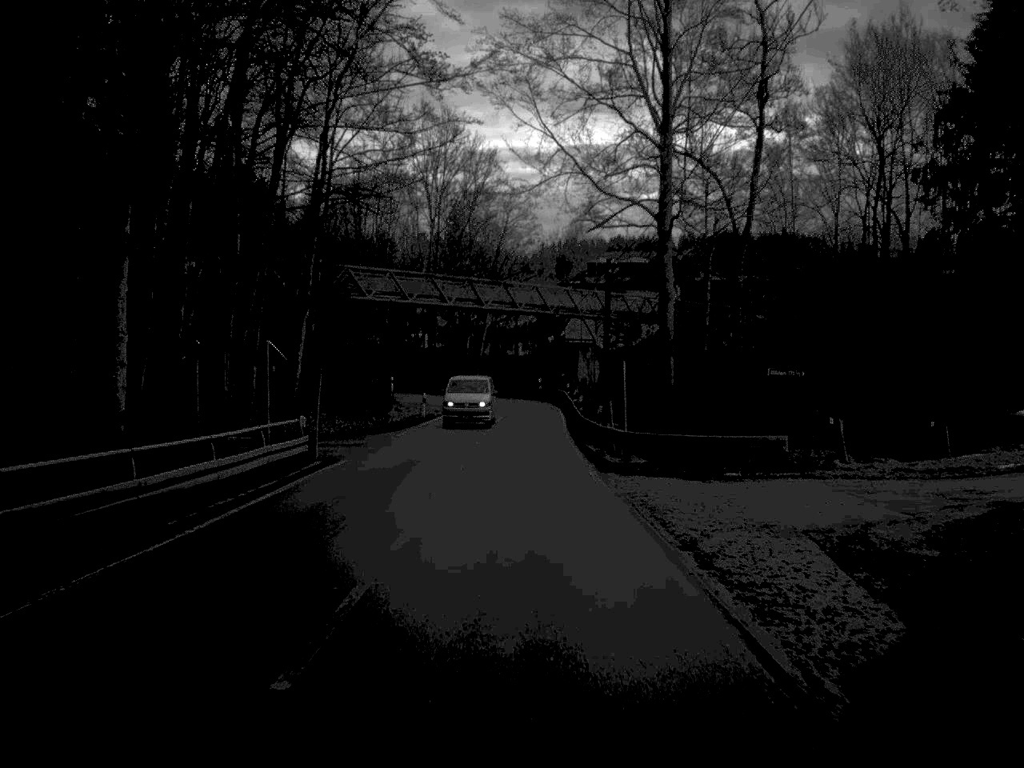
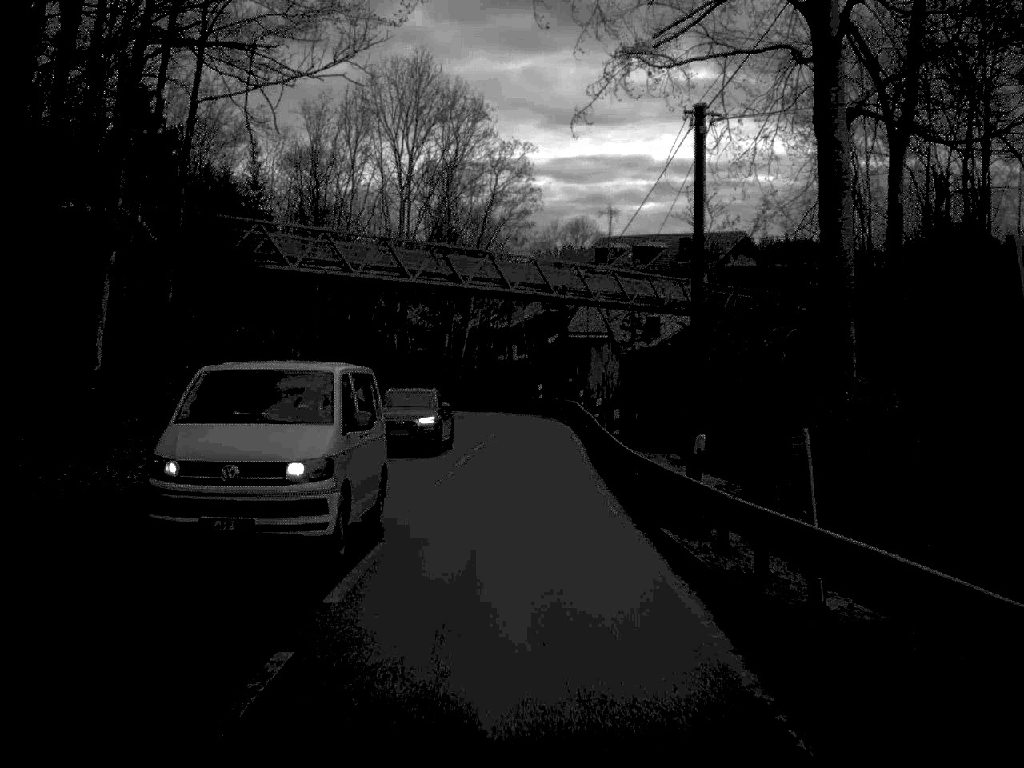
(0.0, +21.4) m; 0°
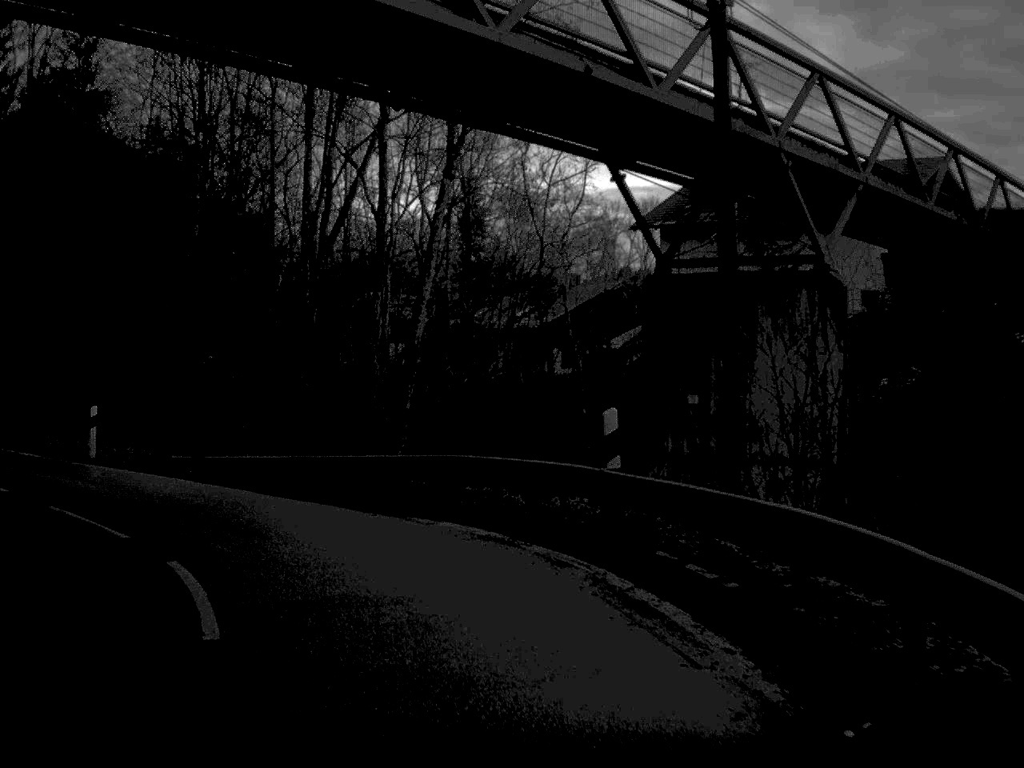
(+0.4, +43.5) m; -3°
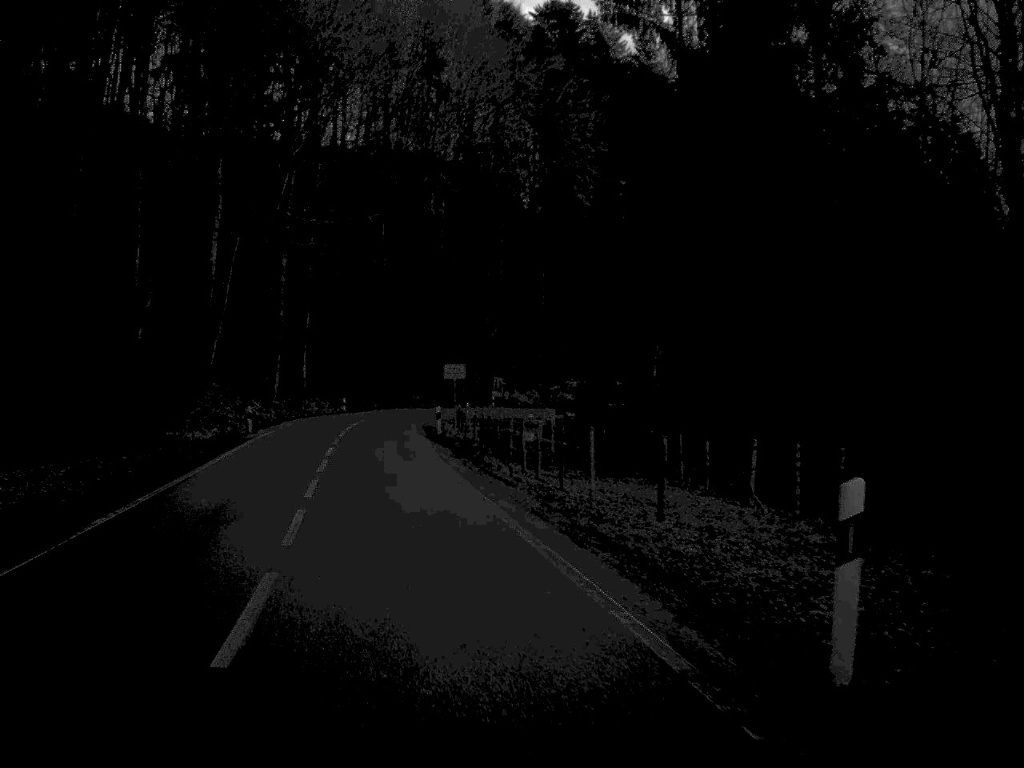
(-5.9, +19.1) m; -35°
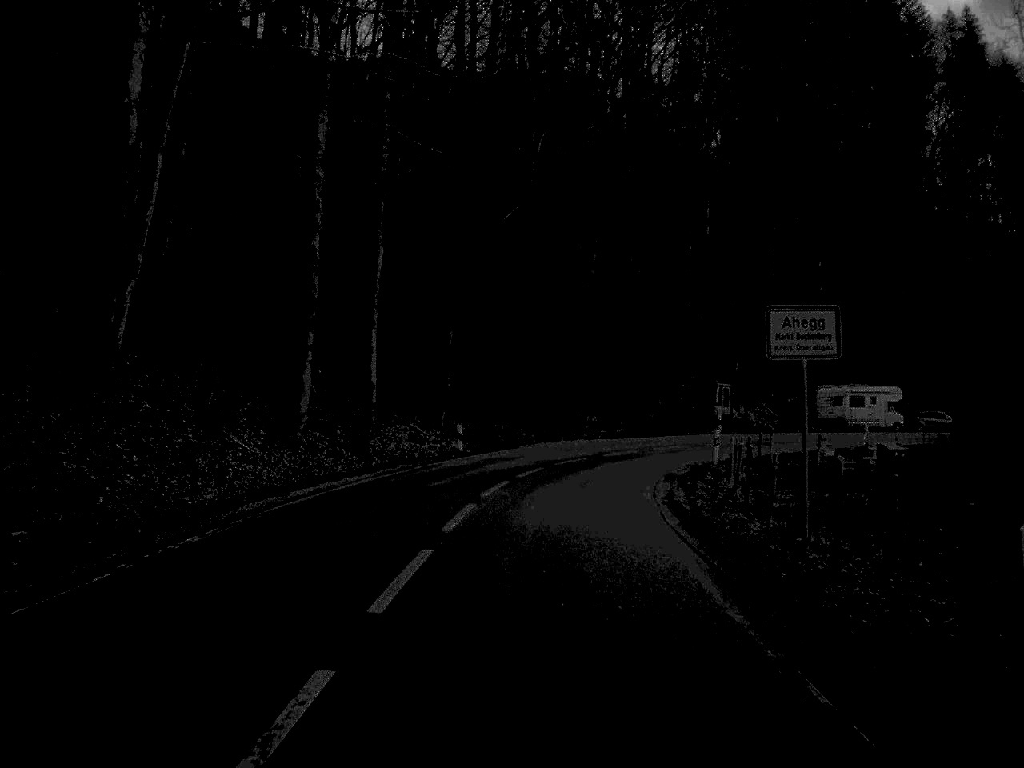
(-4.3, +40.5) m; -6°
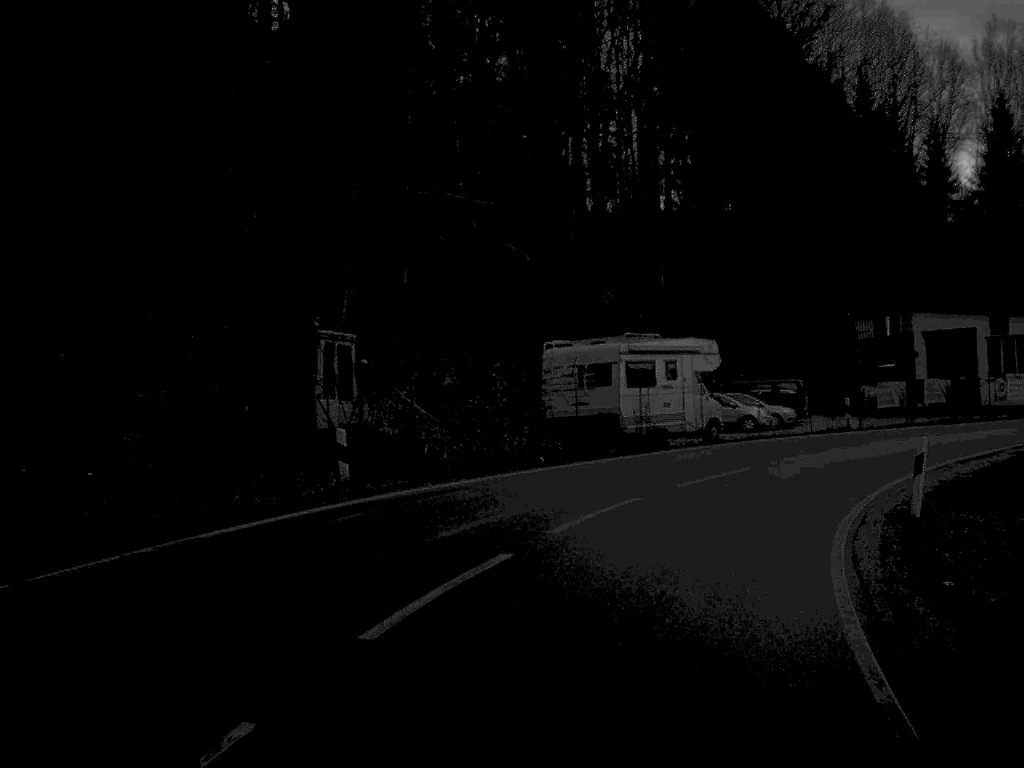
(+5.0, +42.7) m; +21°
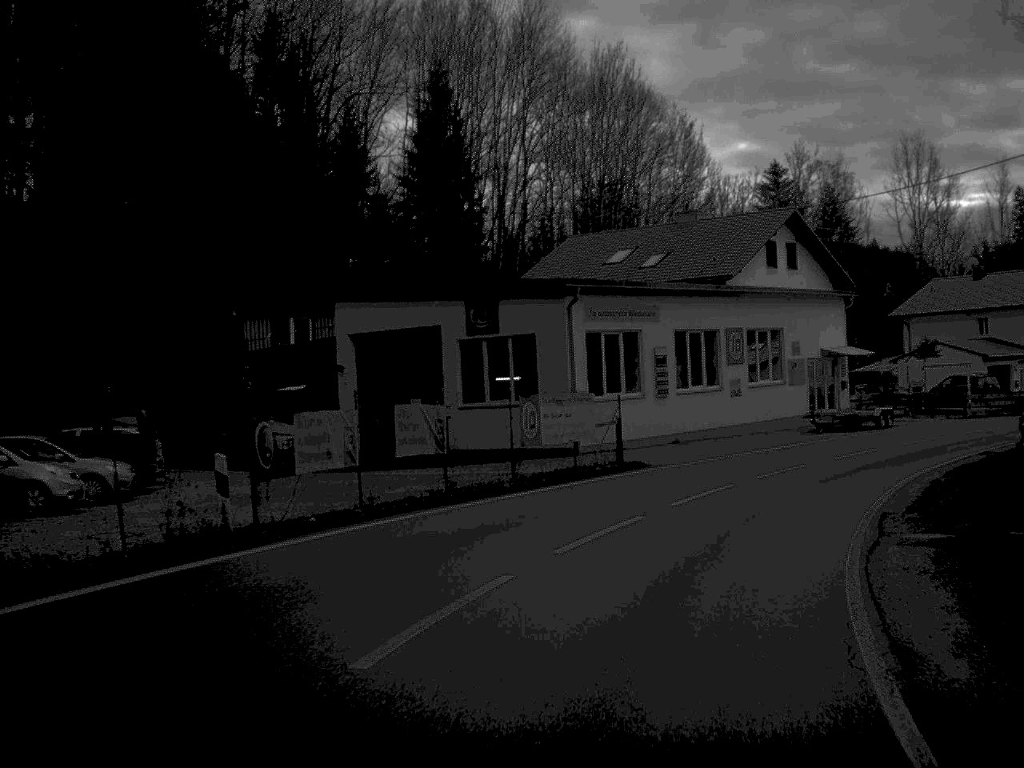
(+5.3, +22.7) m; +27°
